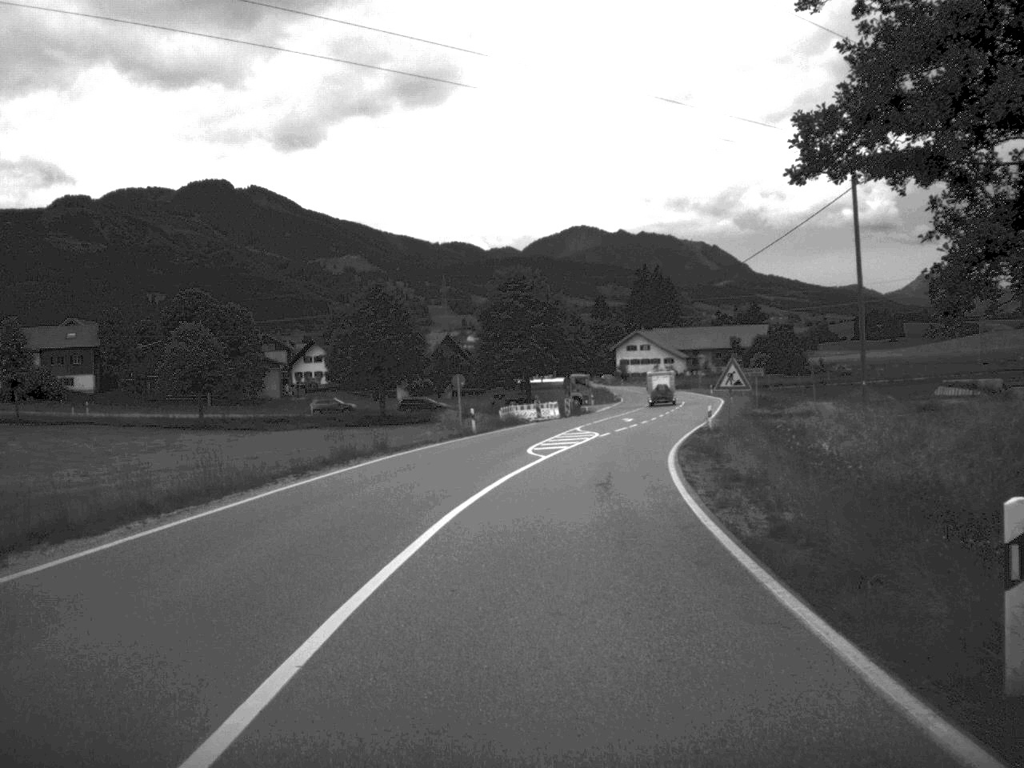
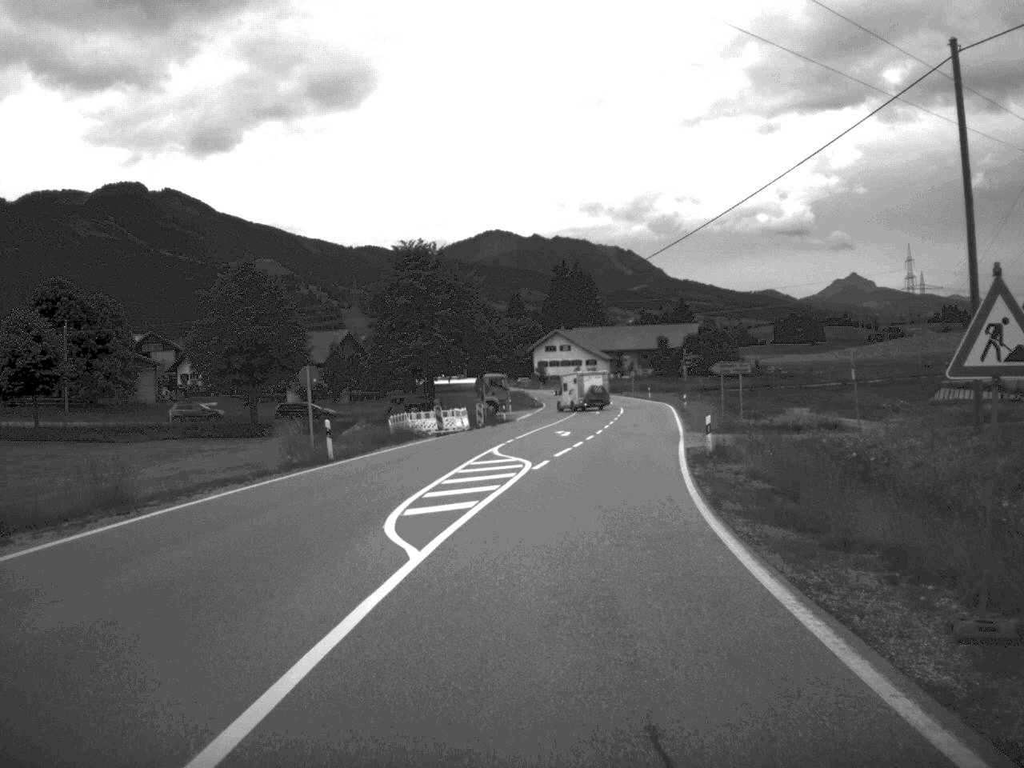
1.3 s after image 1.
(+0.6, +19.9) m; +4°
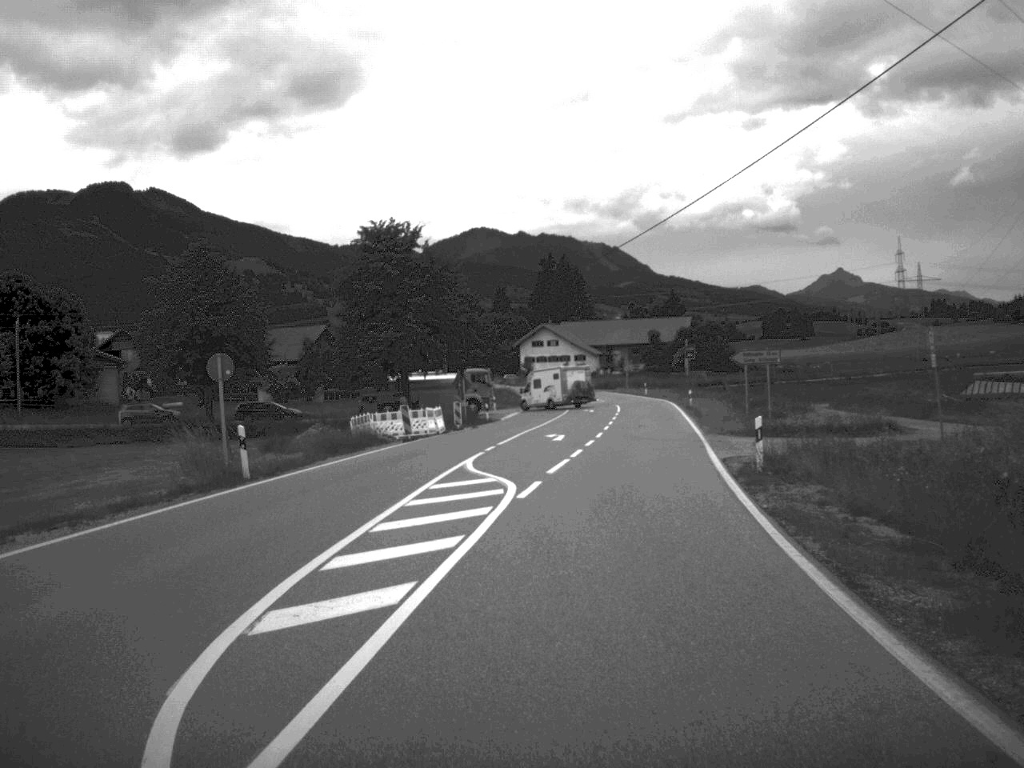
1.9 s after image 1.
(+0.1, +8.8) m; +1°
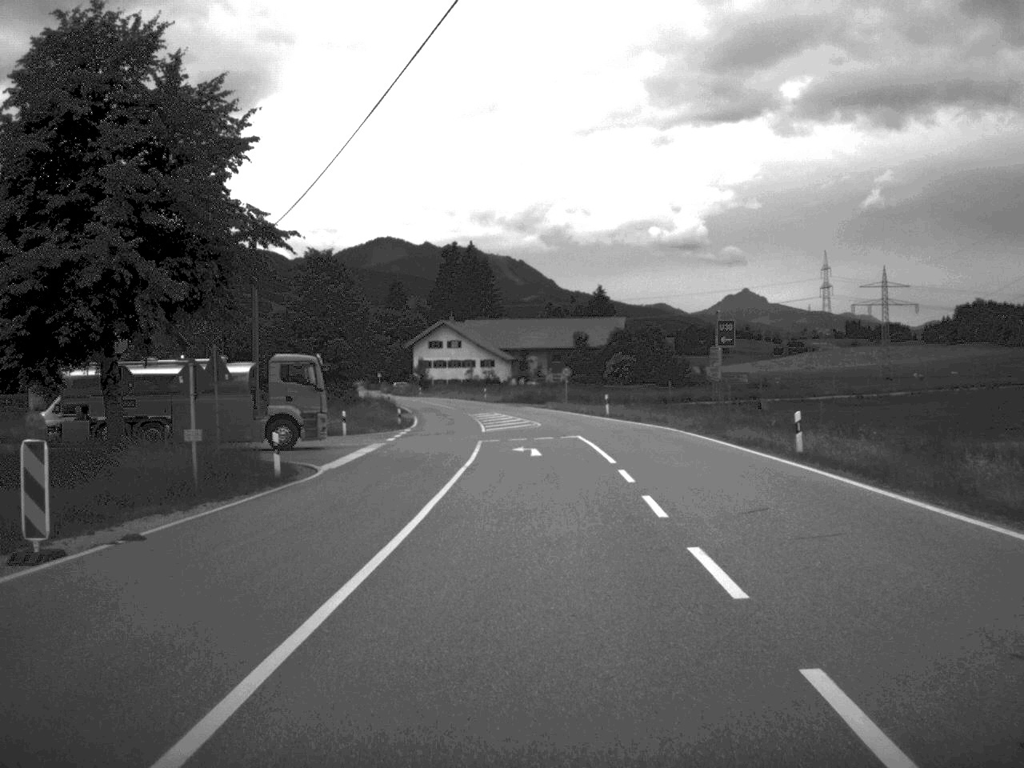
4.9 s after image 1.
(+1.0, +43.0) m; +4°
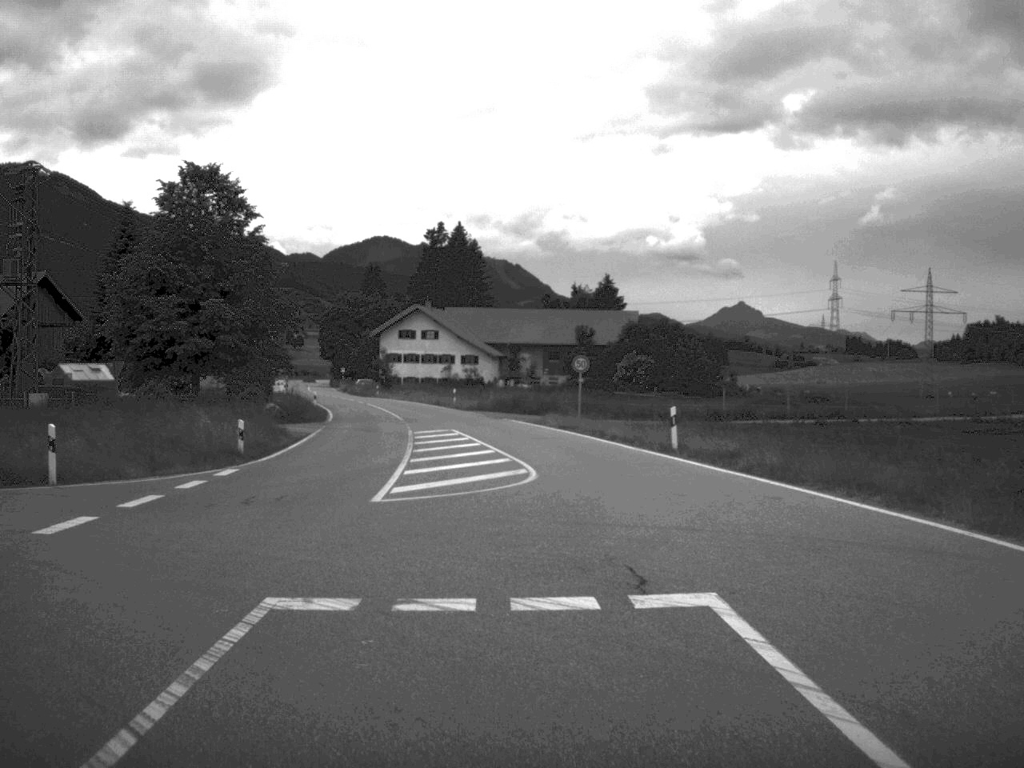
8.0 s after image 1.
(+0.3, +32.5) m; 0°
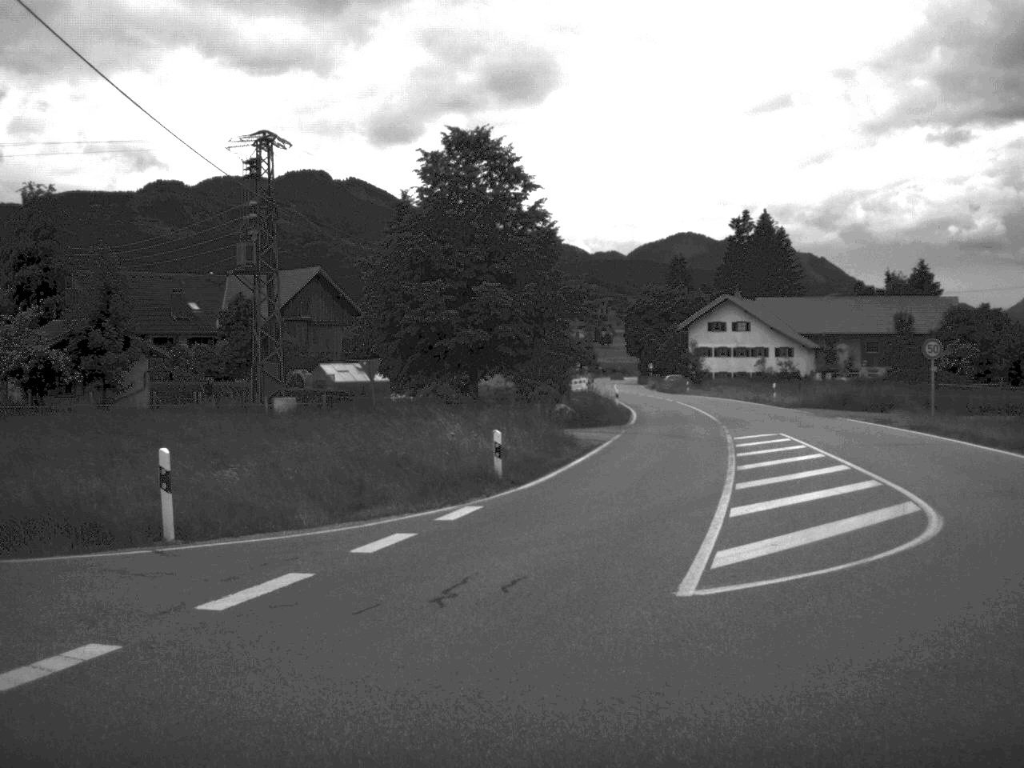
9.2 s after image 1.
(-0.6, +8.4) m; -15°
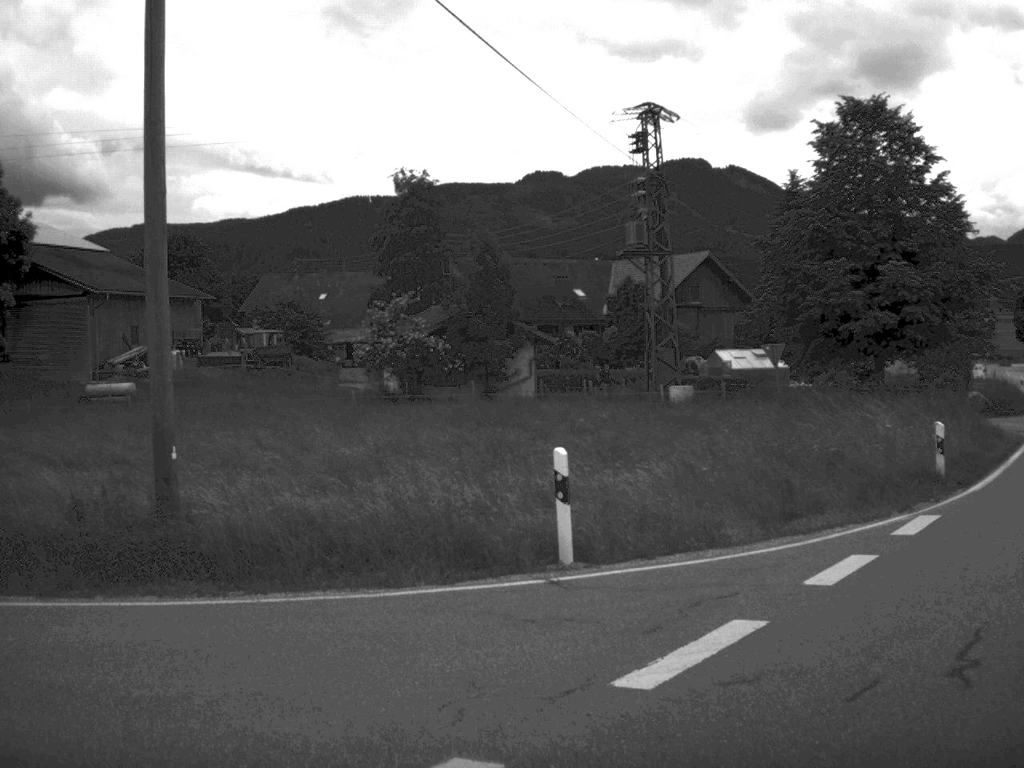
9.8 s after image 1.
(-0.4, +2.9) m; -18°
